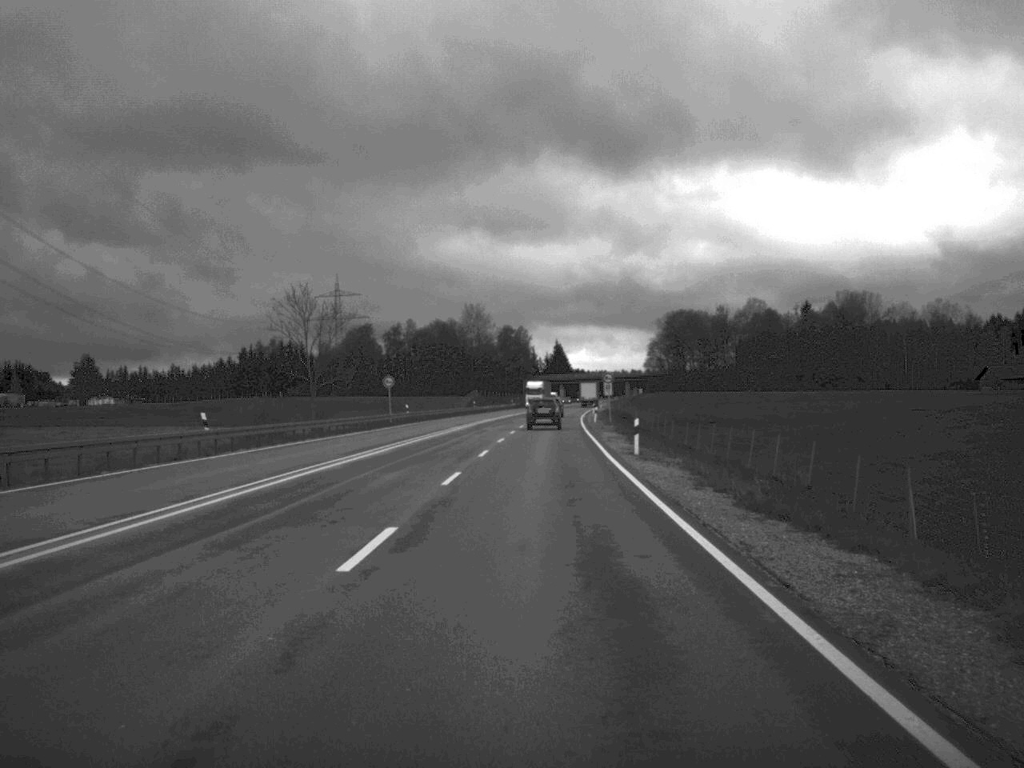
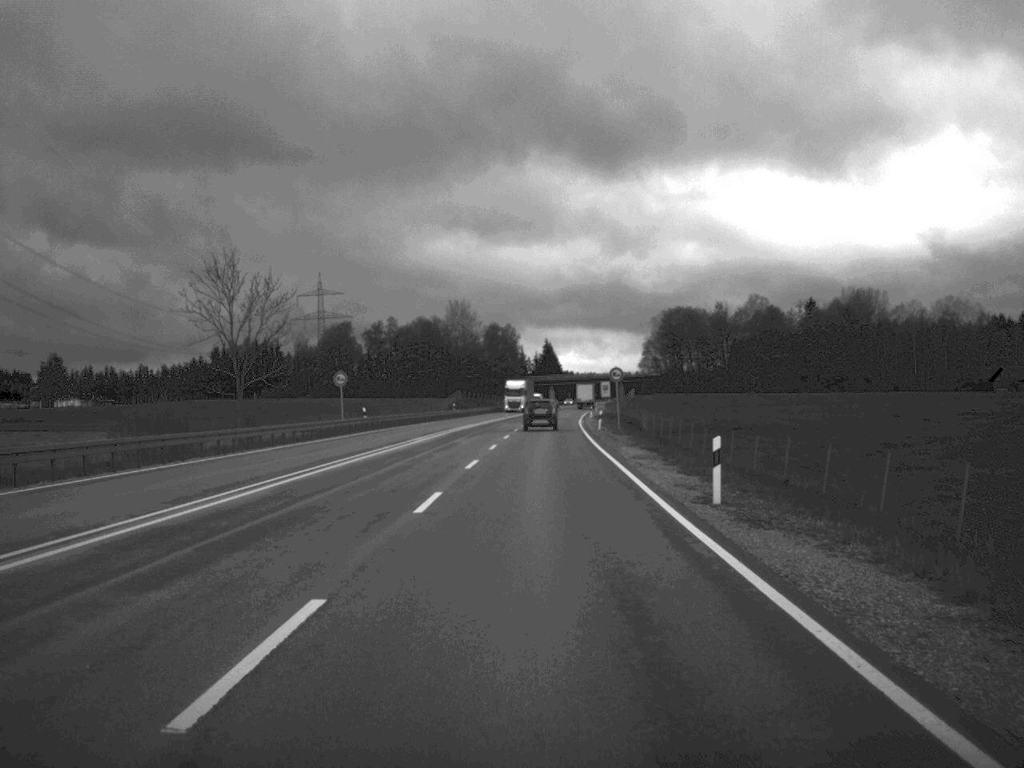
(+0.1, +17.5) m; +1°
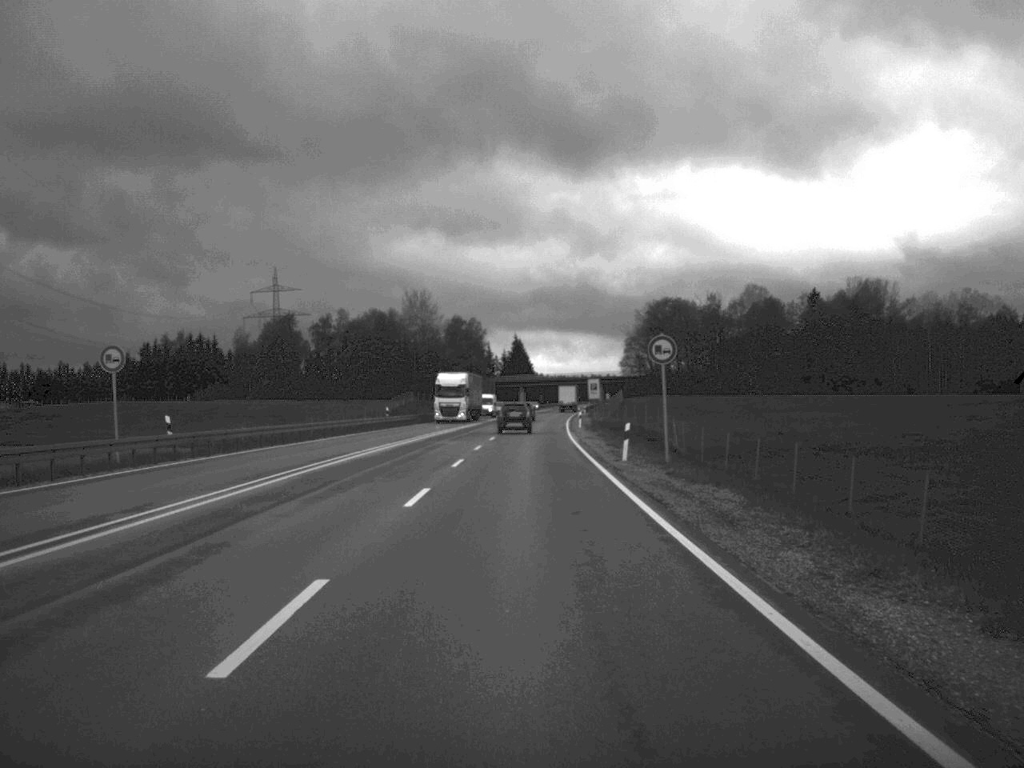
(+0.4, +34.4) m; +1°
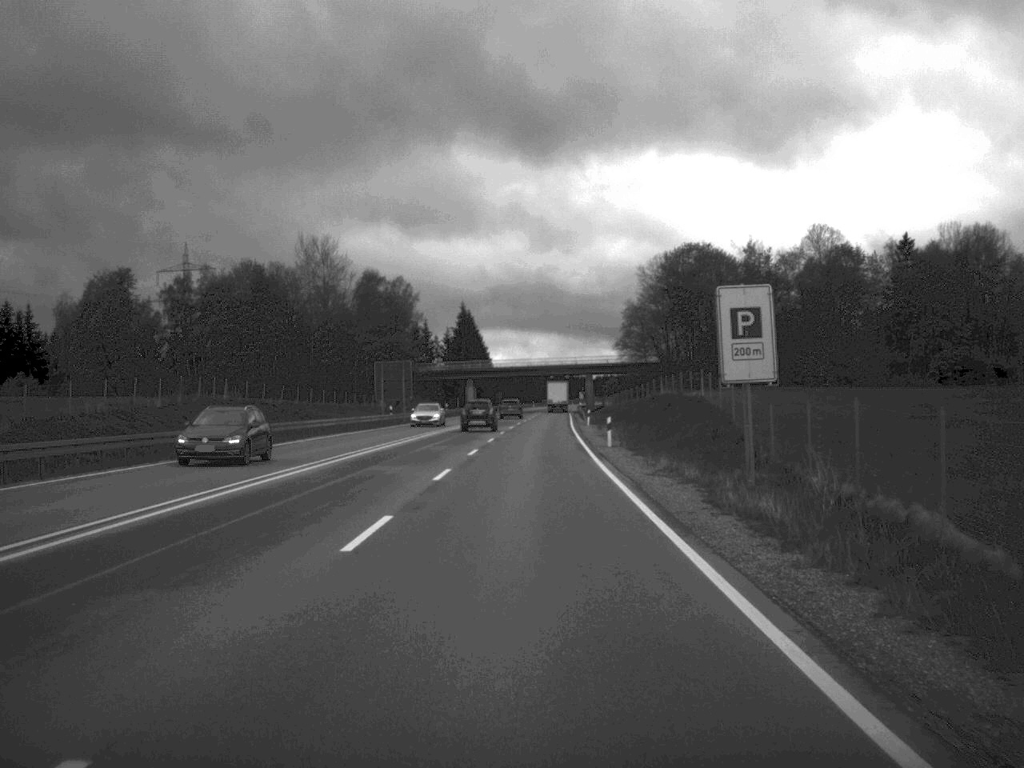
(+1.1, +89.2) m; +2°
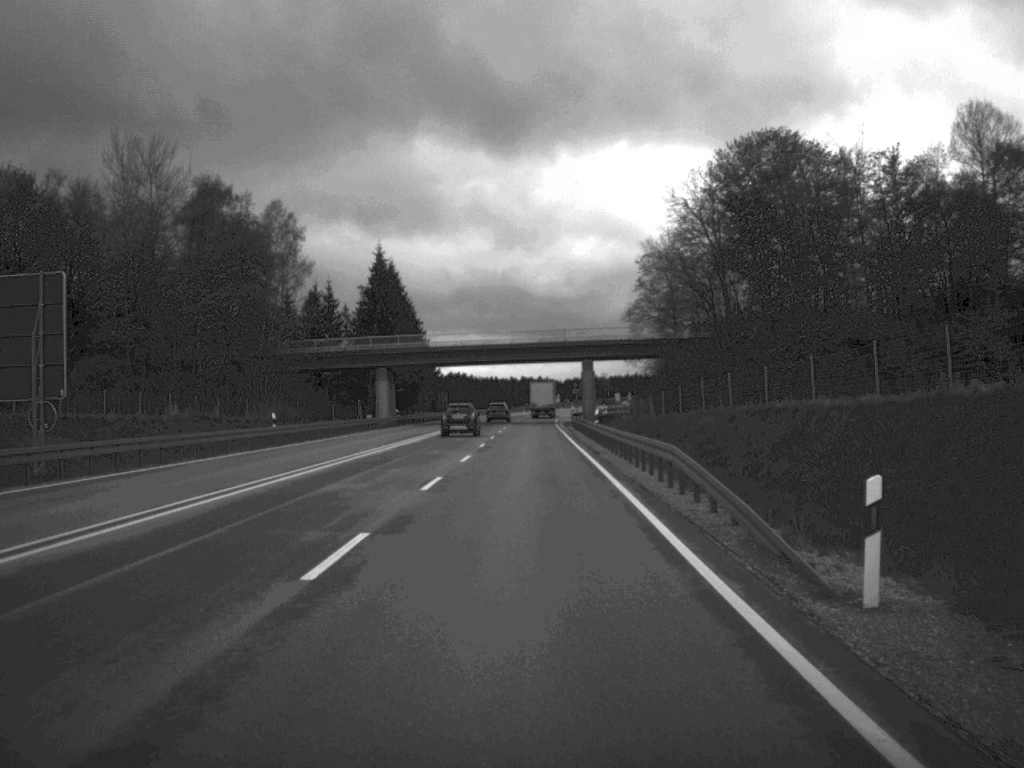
(+1.0, +73.6) m; +1°
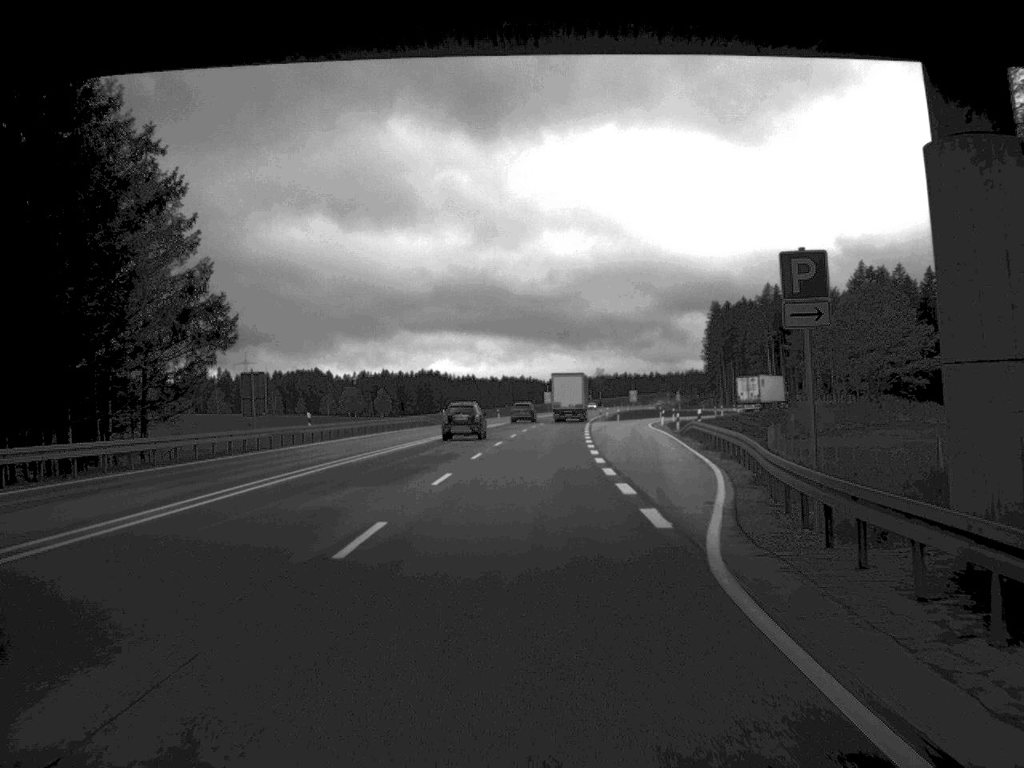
(+0.5, +93.8) m; +1°
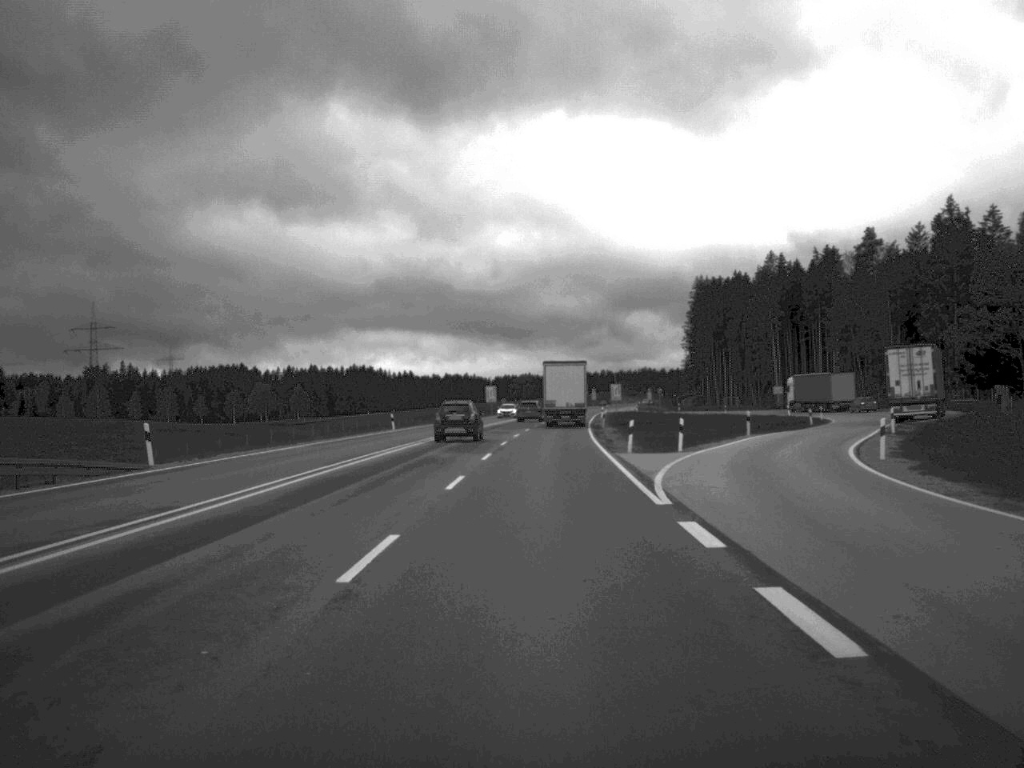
(+1.5, +73.1) m; +2°
